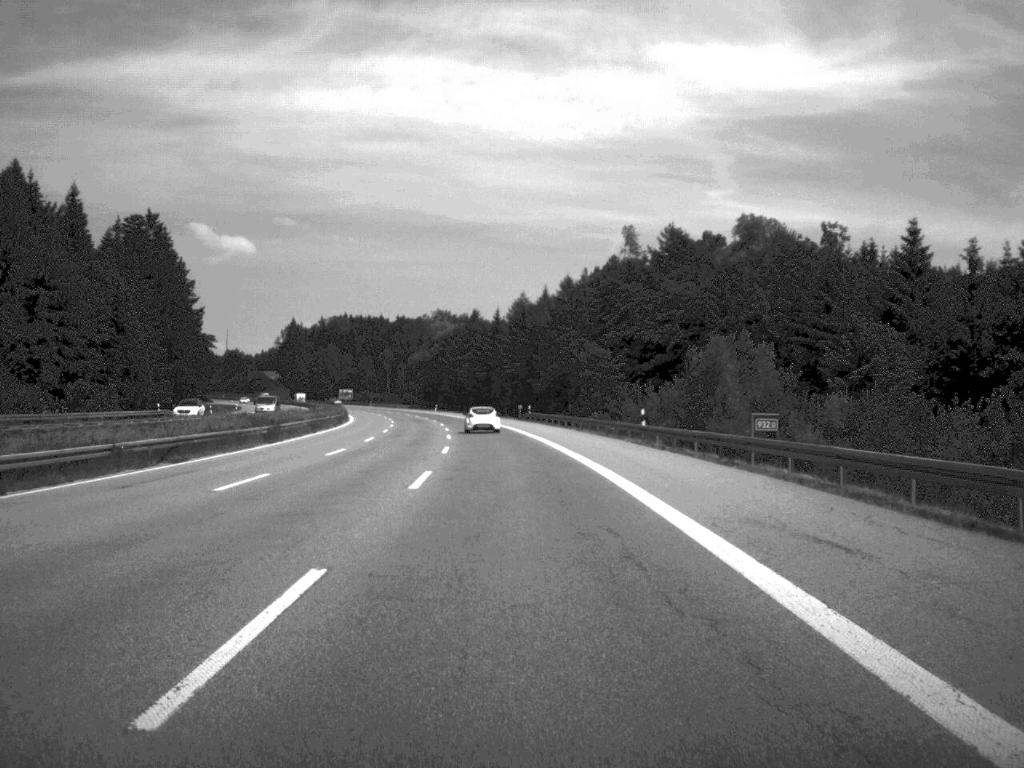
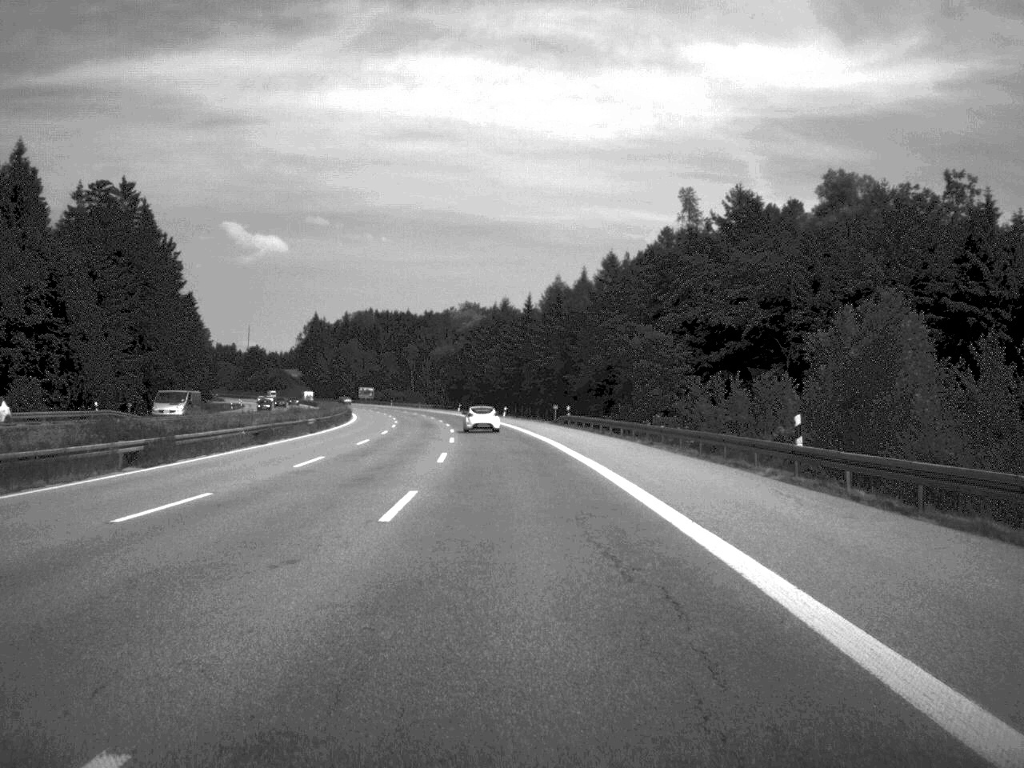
(-0.3, +23.7) m; -2°
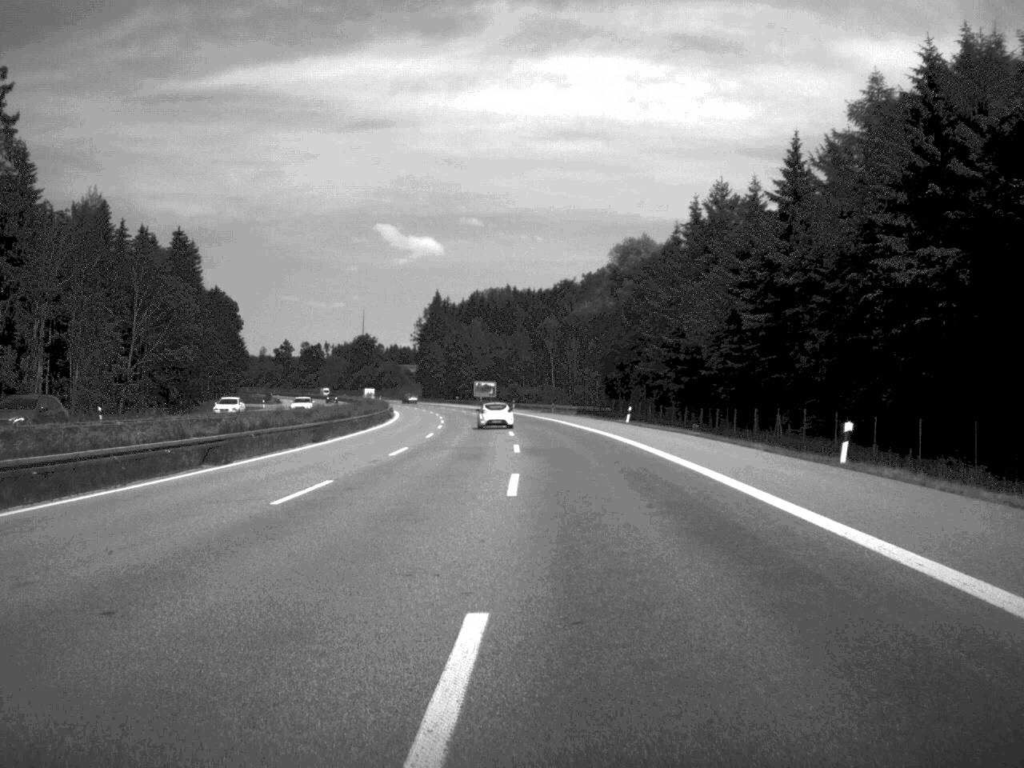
(-6.1, +99.7) m; -7°
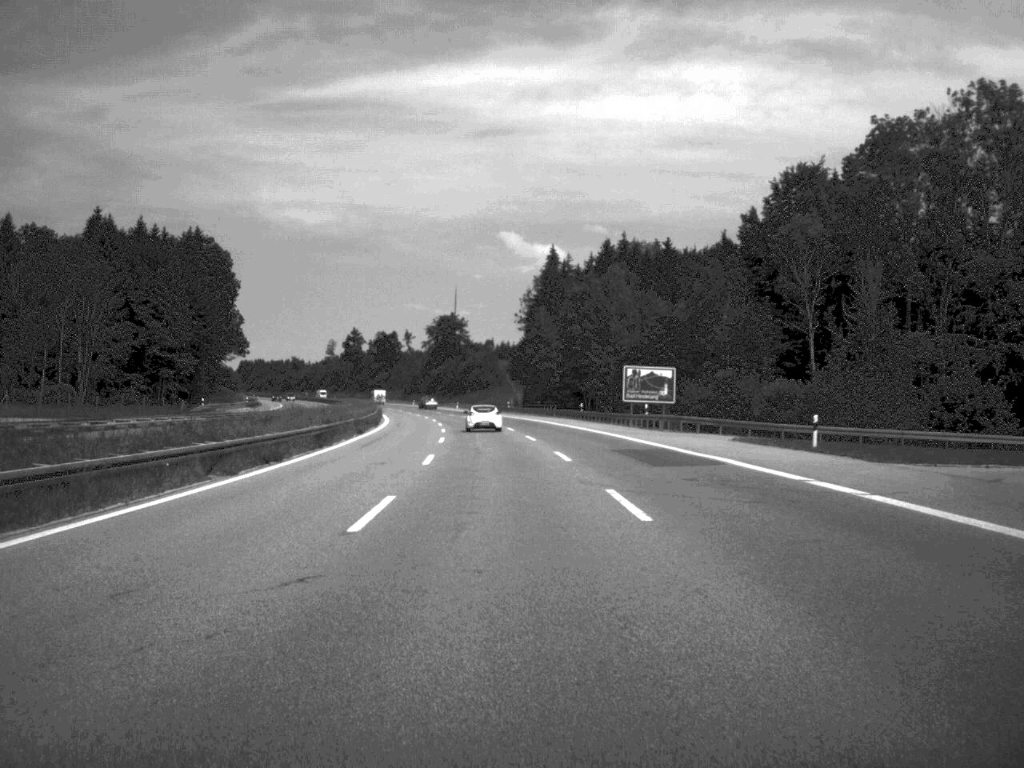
(-6.6, +124.2) m; -6°
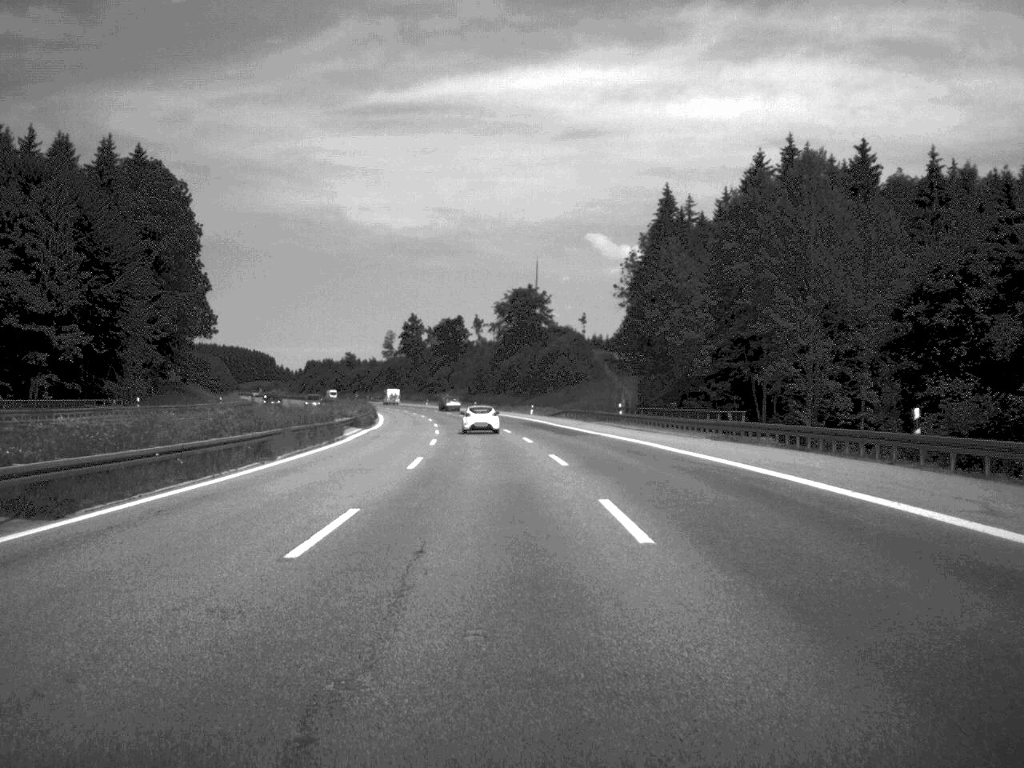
(-2.4, +71.5) m; -4°
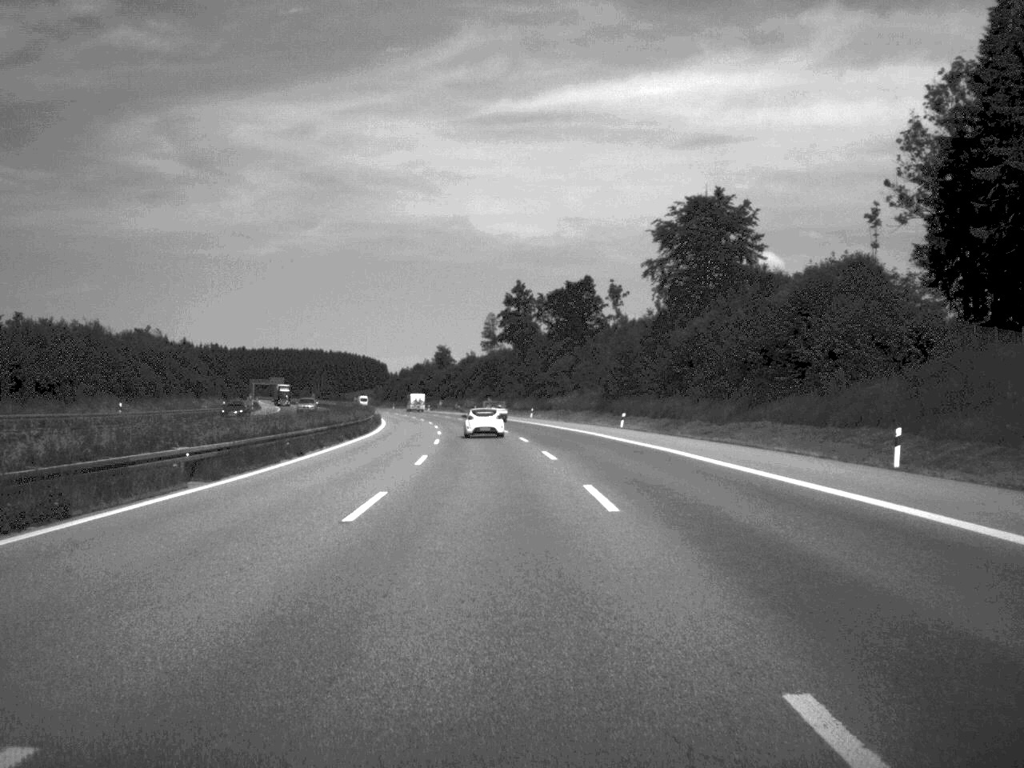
(-5.2, +98.6) m; -6°
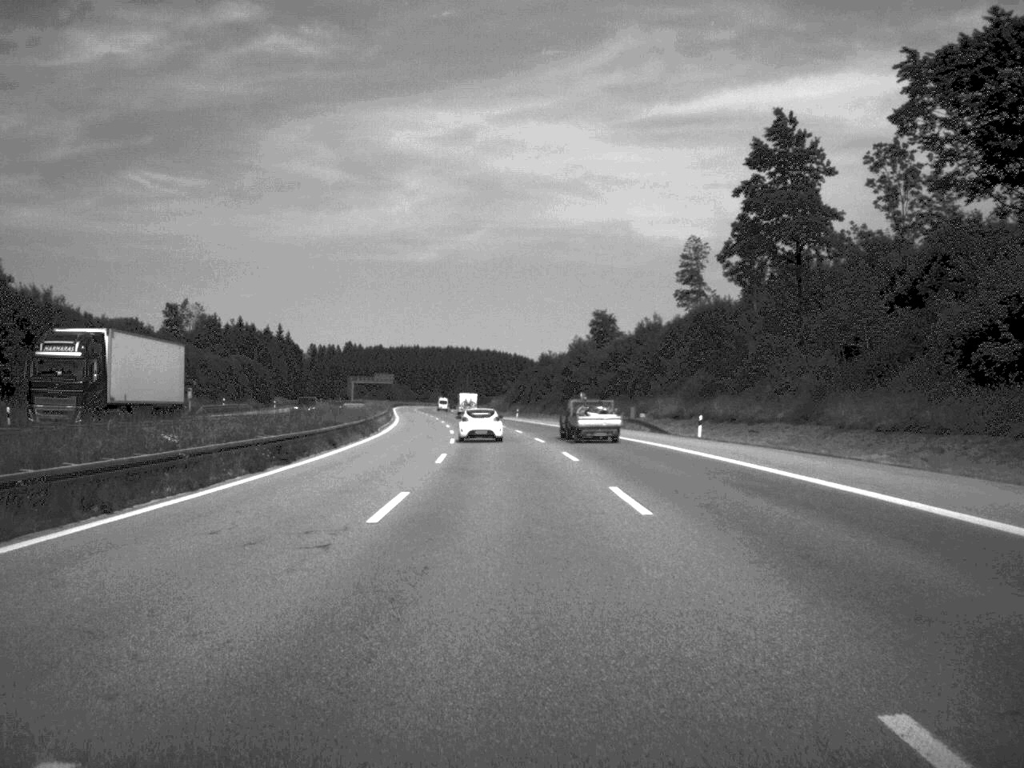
(-7.8, +120.6) m; -7°
